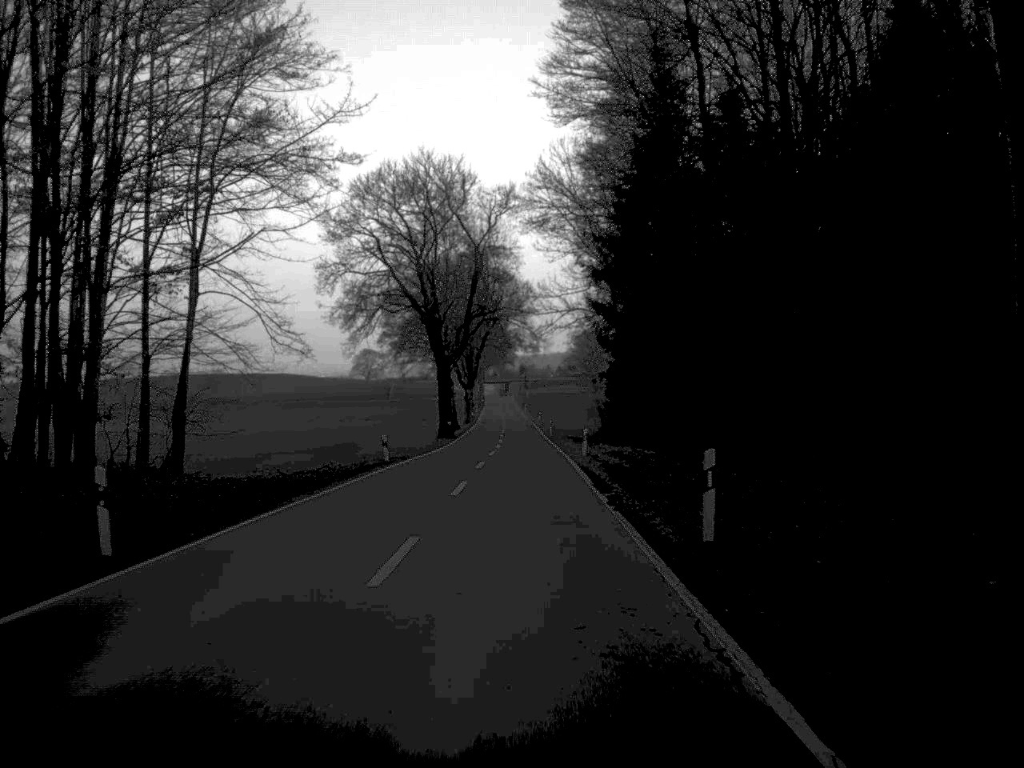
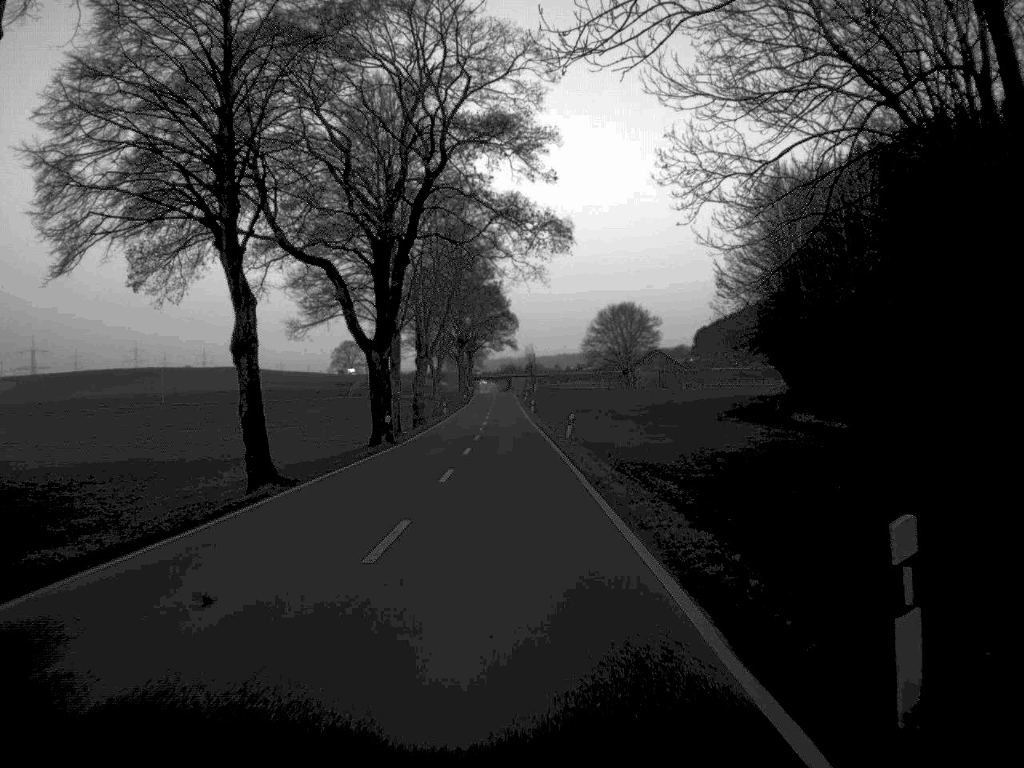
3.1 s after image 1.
(-0.1, +80.8) m; 0°
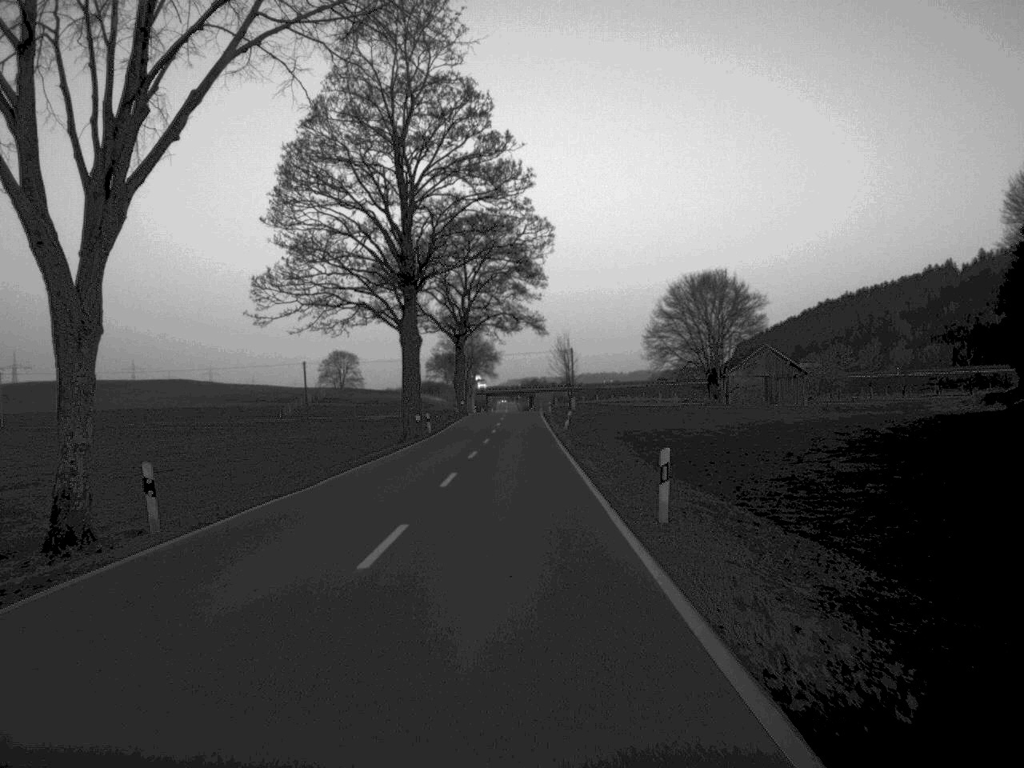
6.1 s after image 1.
(-1.0, +83.1) m; -1°
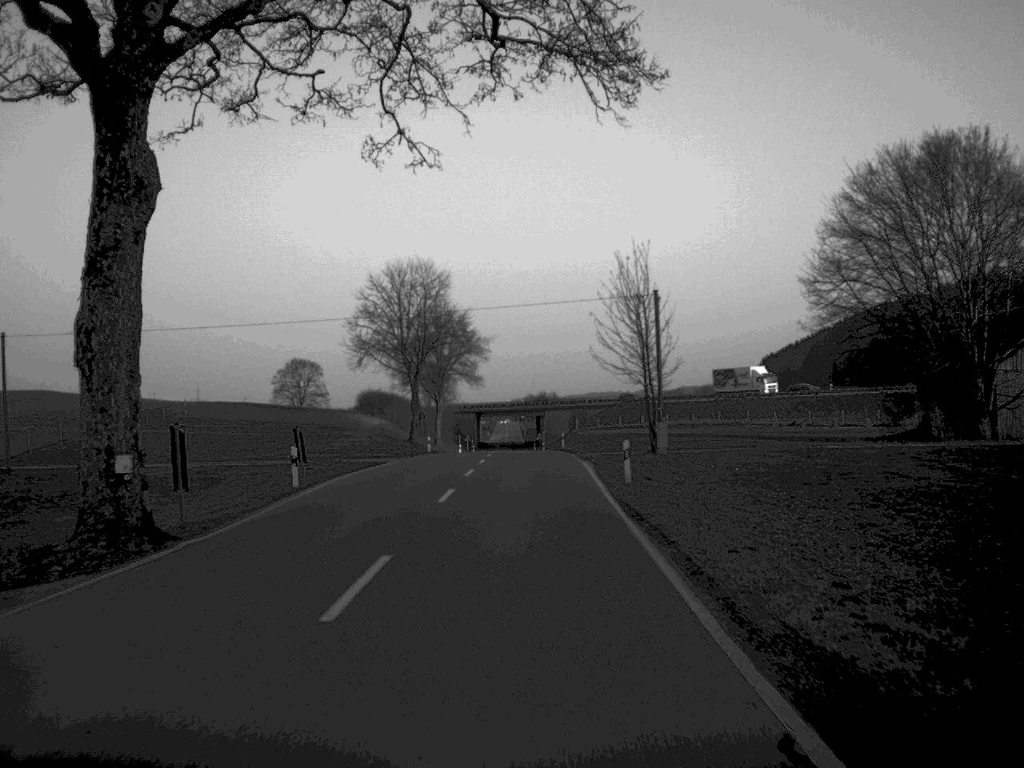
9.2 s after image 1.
(-0.1, +84.3) m; 0°
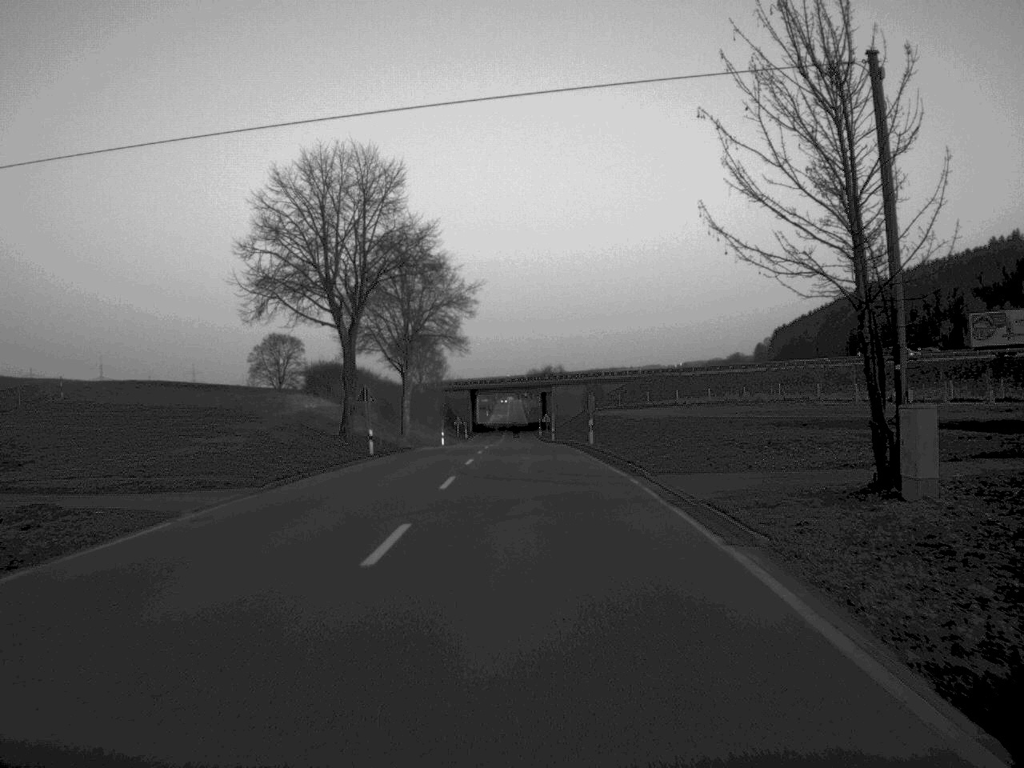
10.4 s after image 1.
(0.0, +32.6) m; 0°
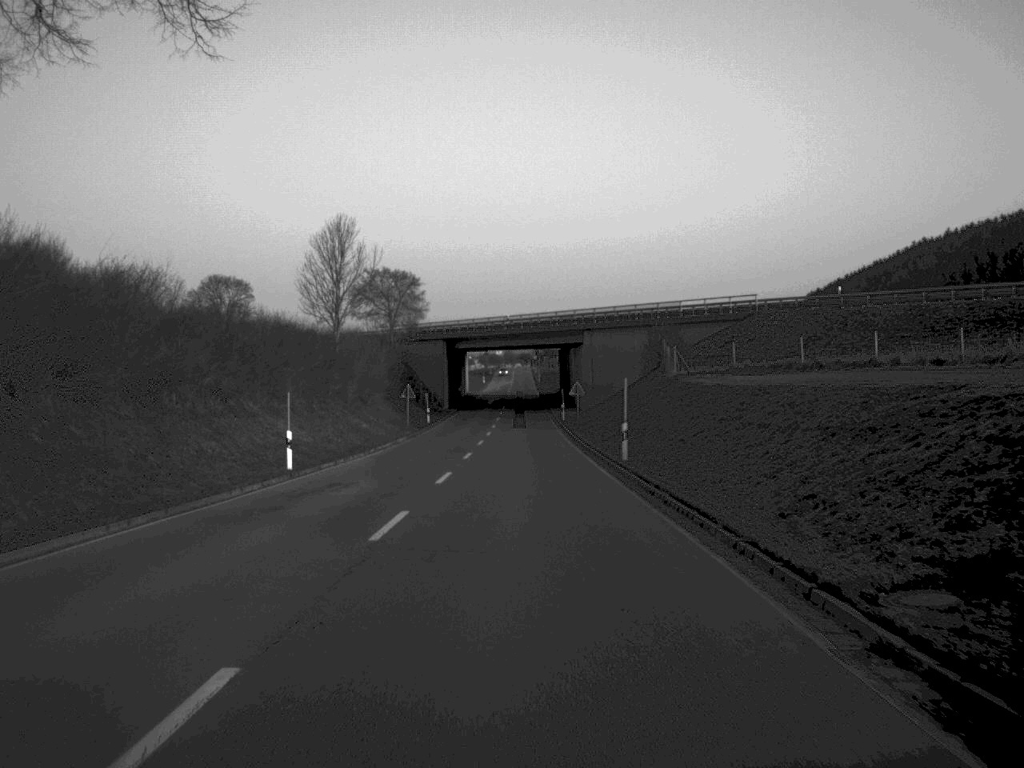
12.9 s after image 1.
(-0.3, +67.6) m; 0°
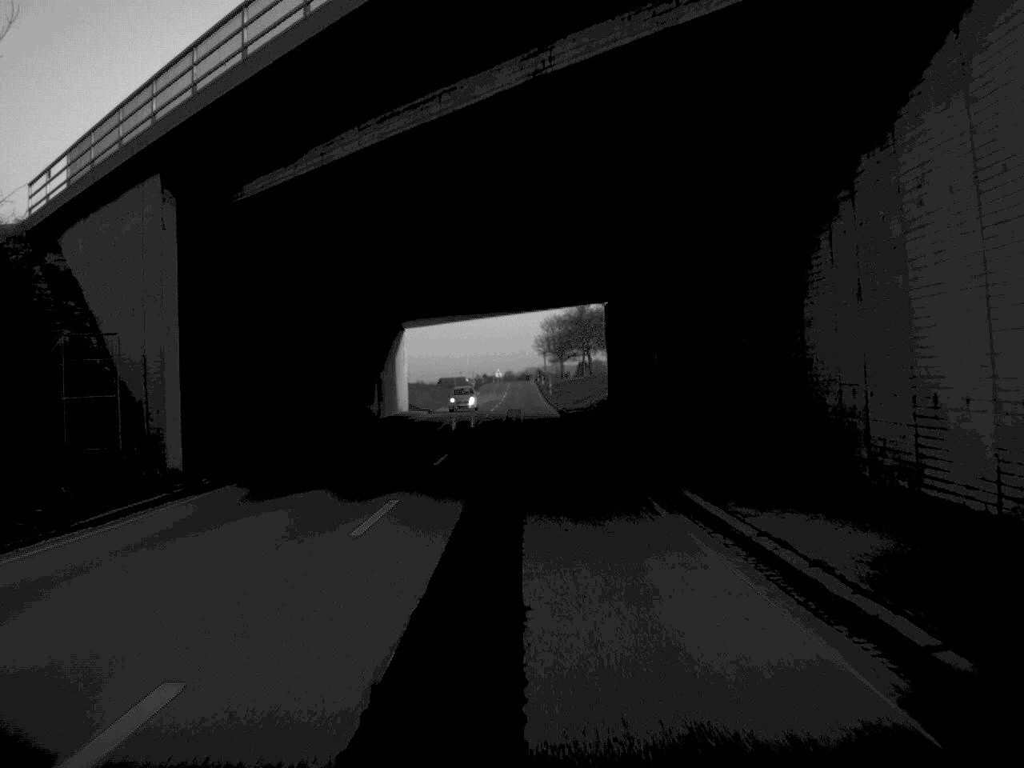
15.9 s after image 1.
(0.0, +82.7) m; 0°
